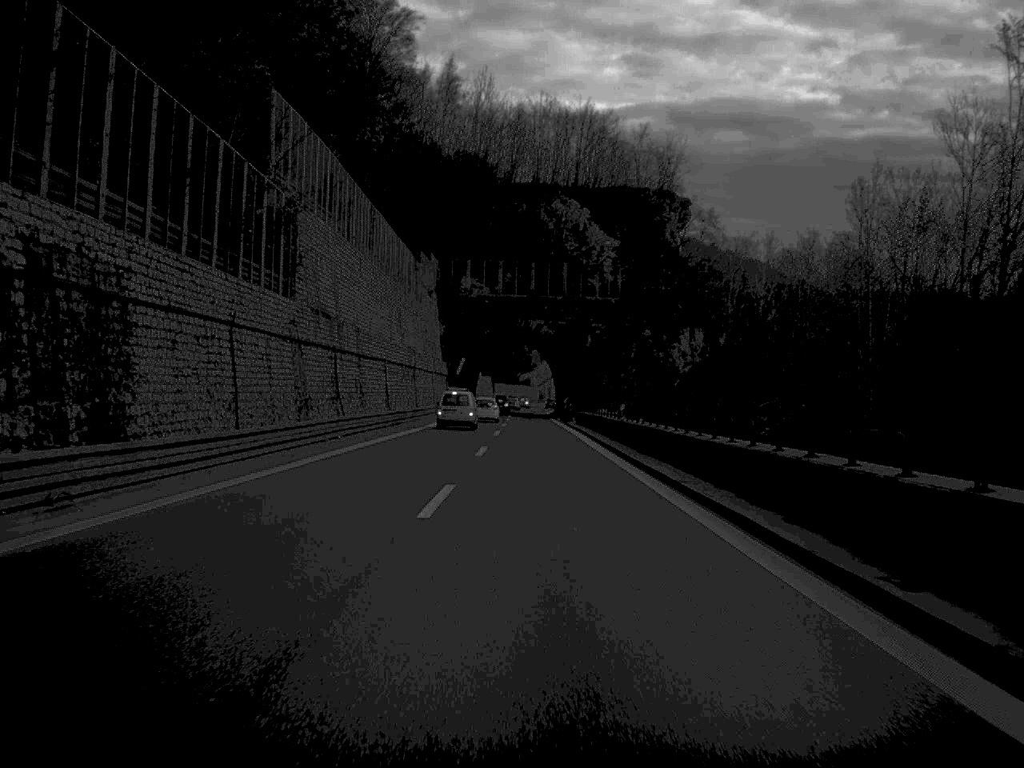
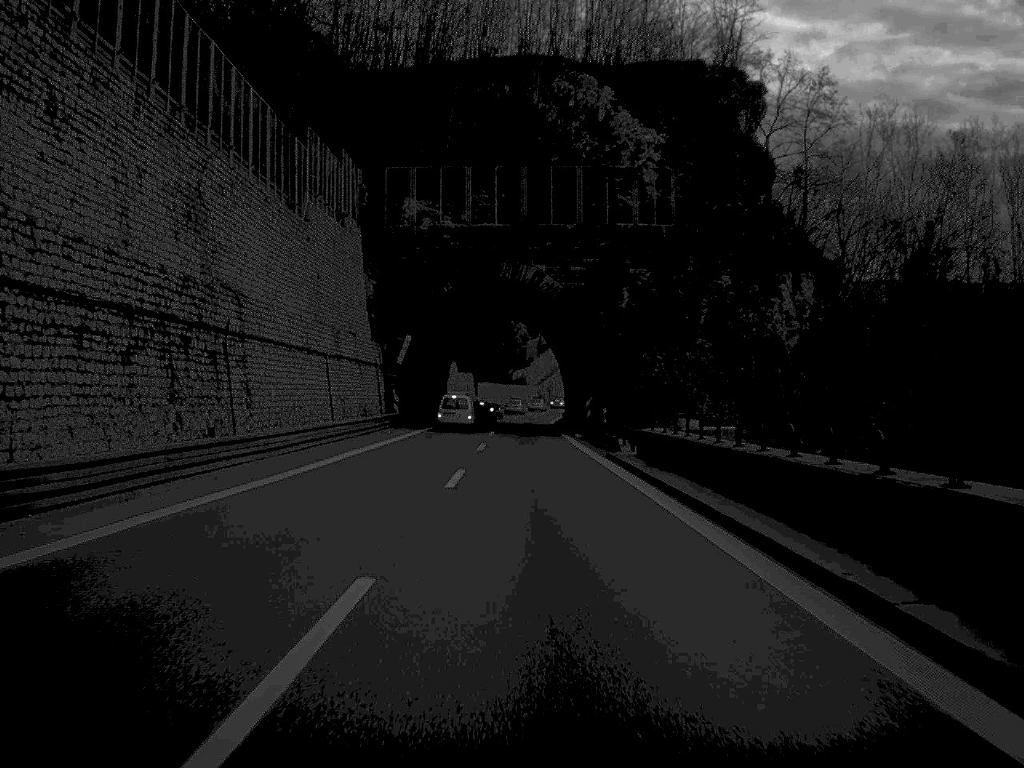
(+0.1, +46.8) m; 0°
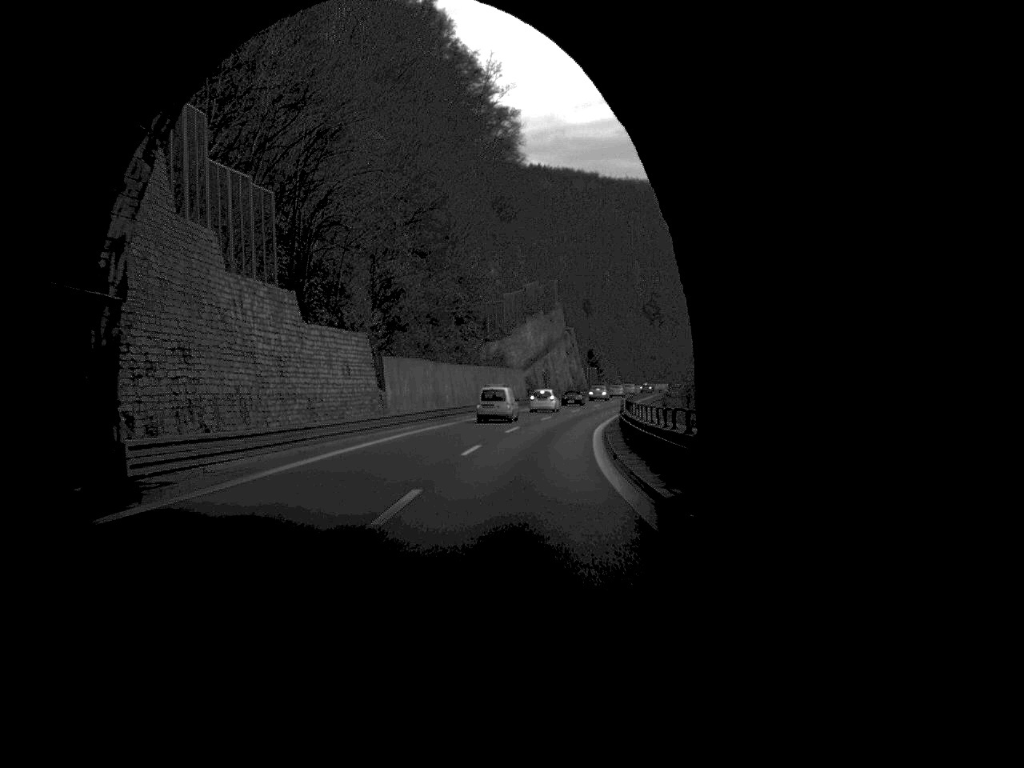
(+0.2, +78.8) m; +1°
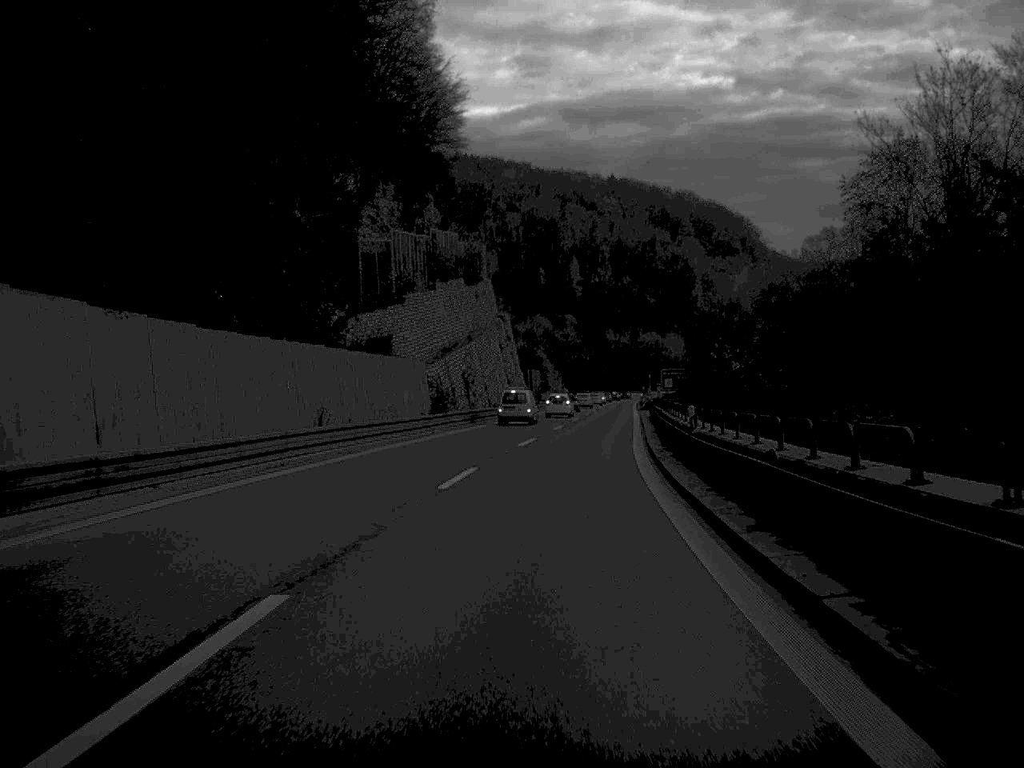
(+1.0, +46.6) m; +3°
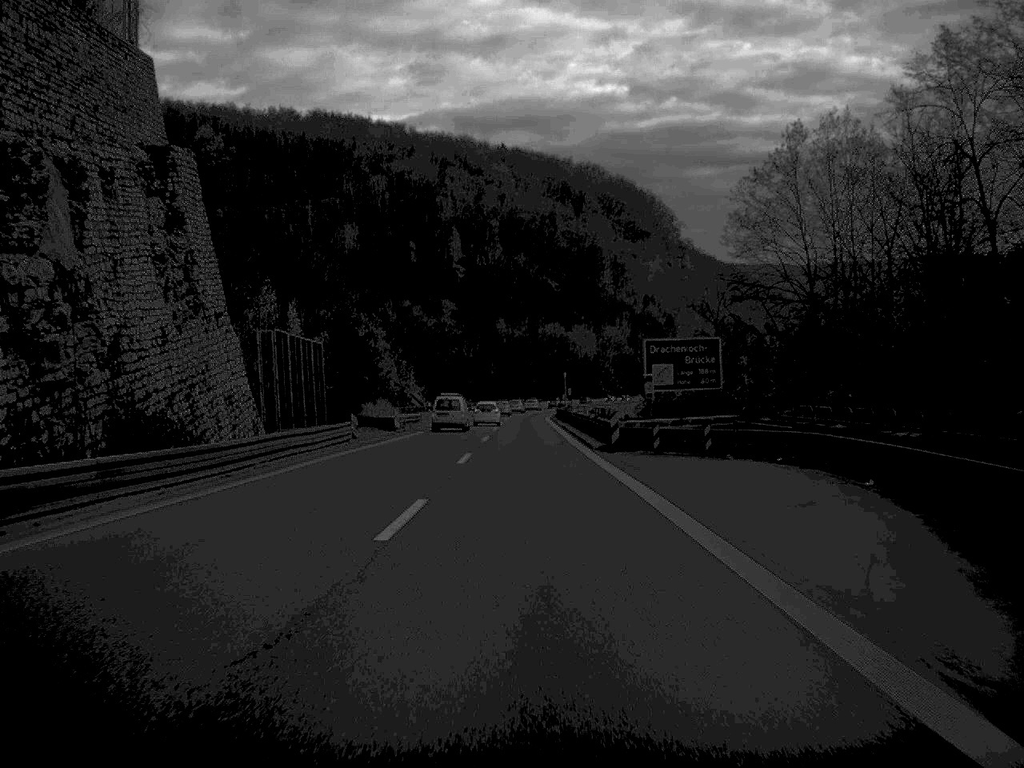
(+4.5, +78.5) m; +5°
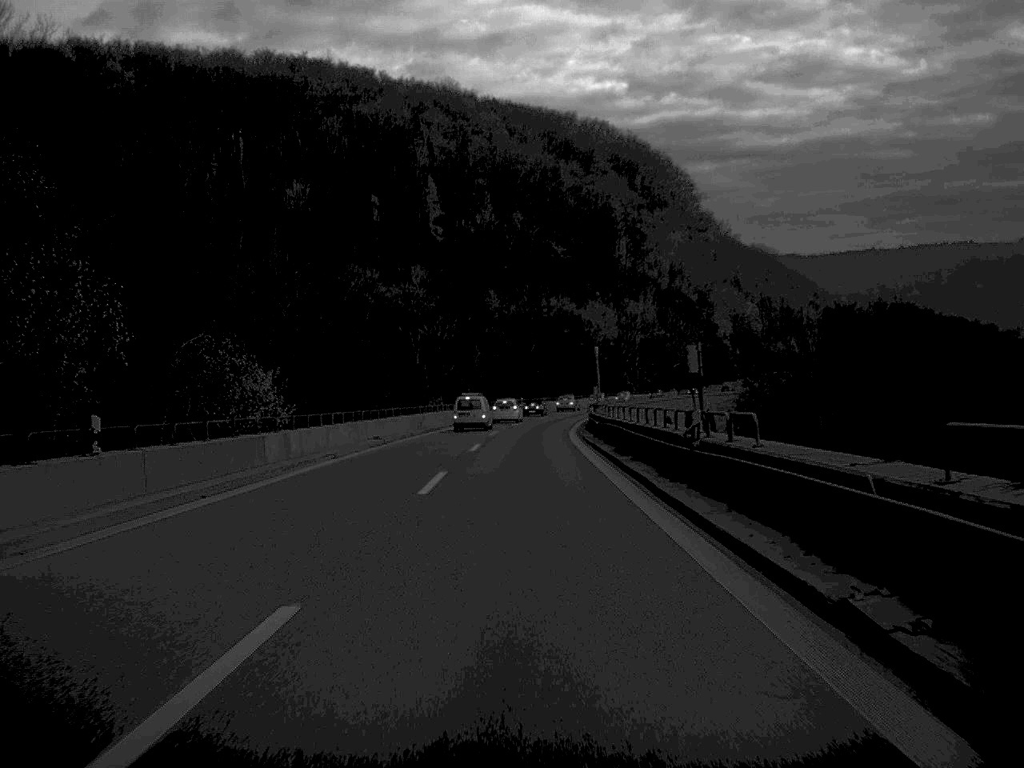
(0.0, +64.1) m; 0°
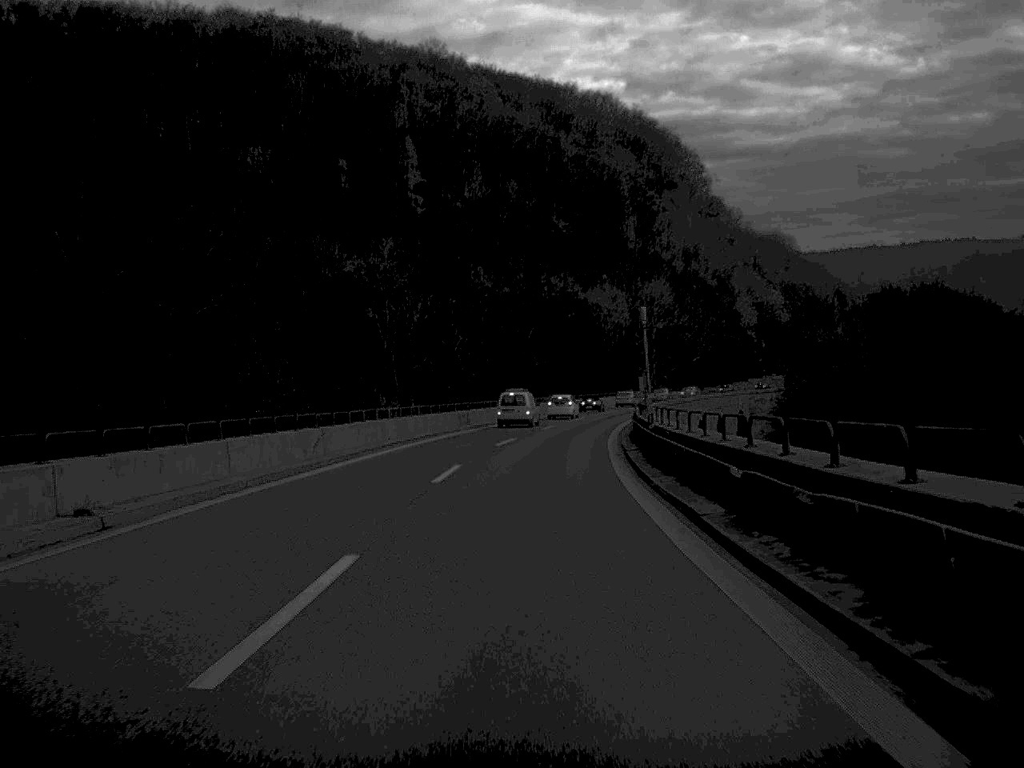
(0.0, +32.5) m; 0°
